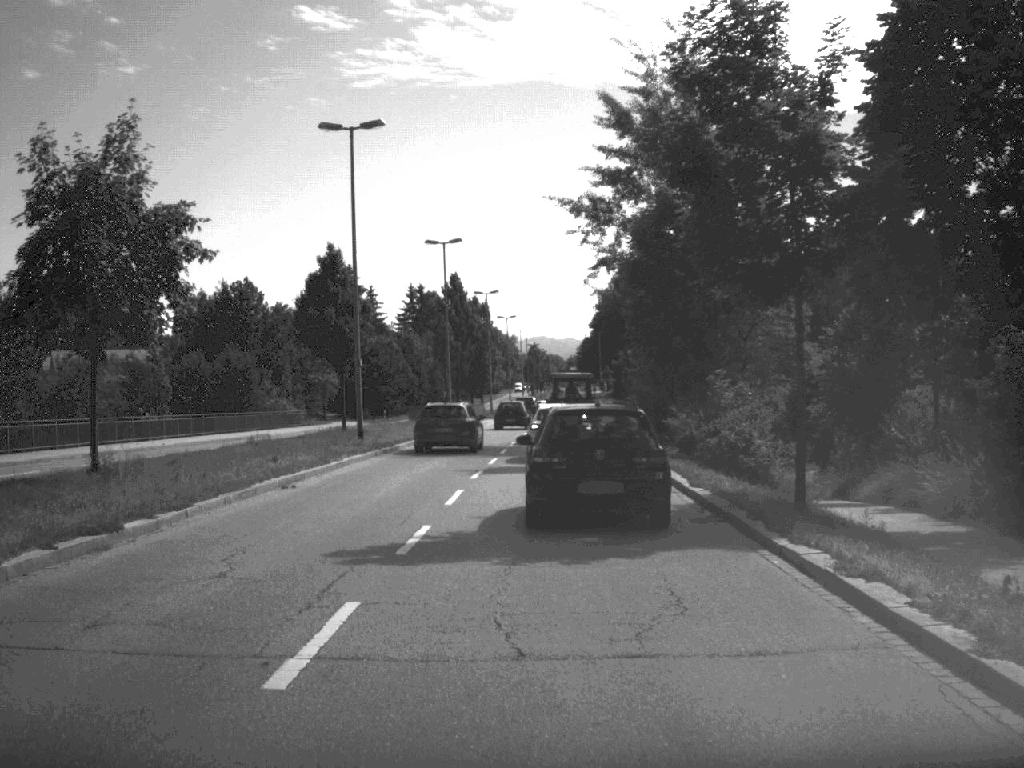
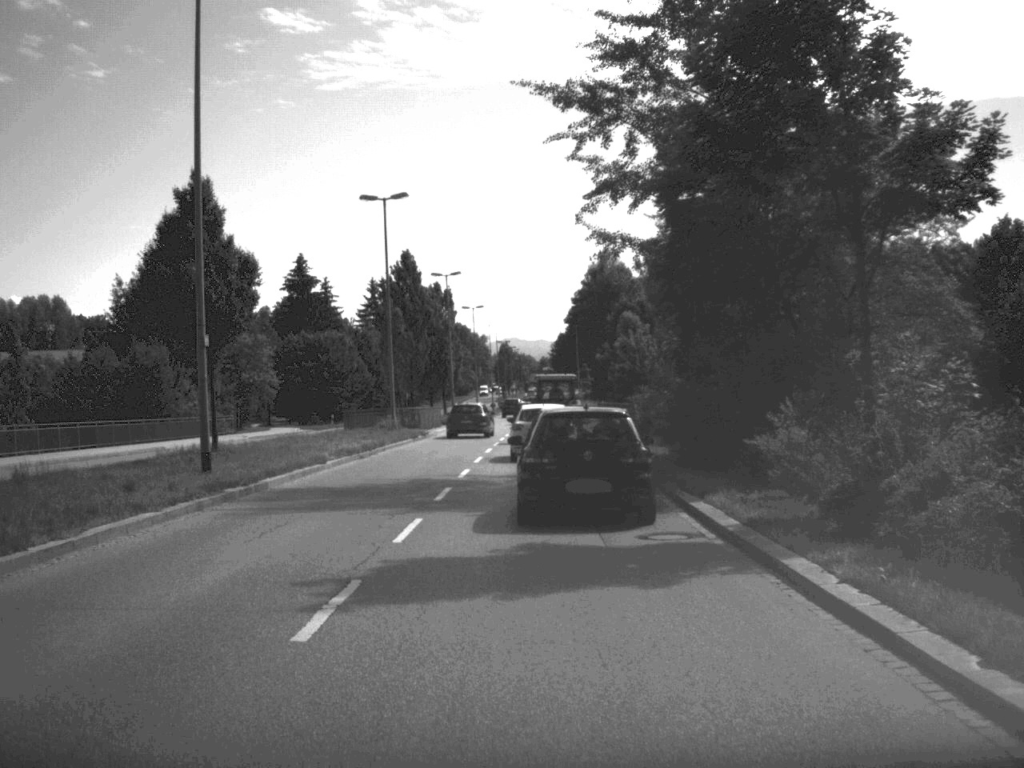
(+0.2, +16.3) m; +1°
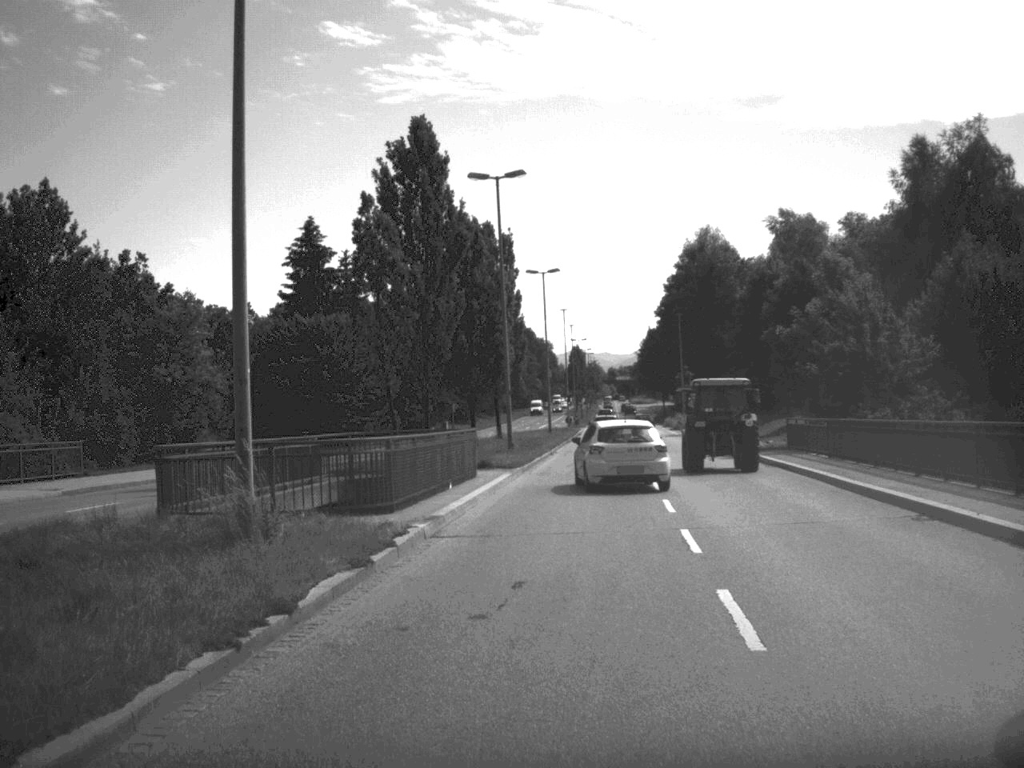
(-2.1, +41.1) m; -3°
